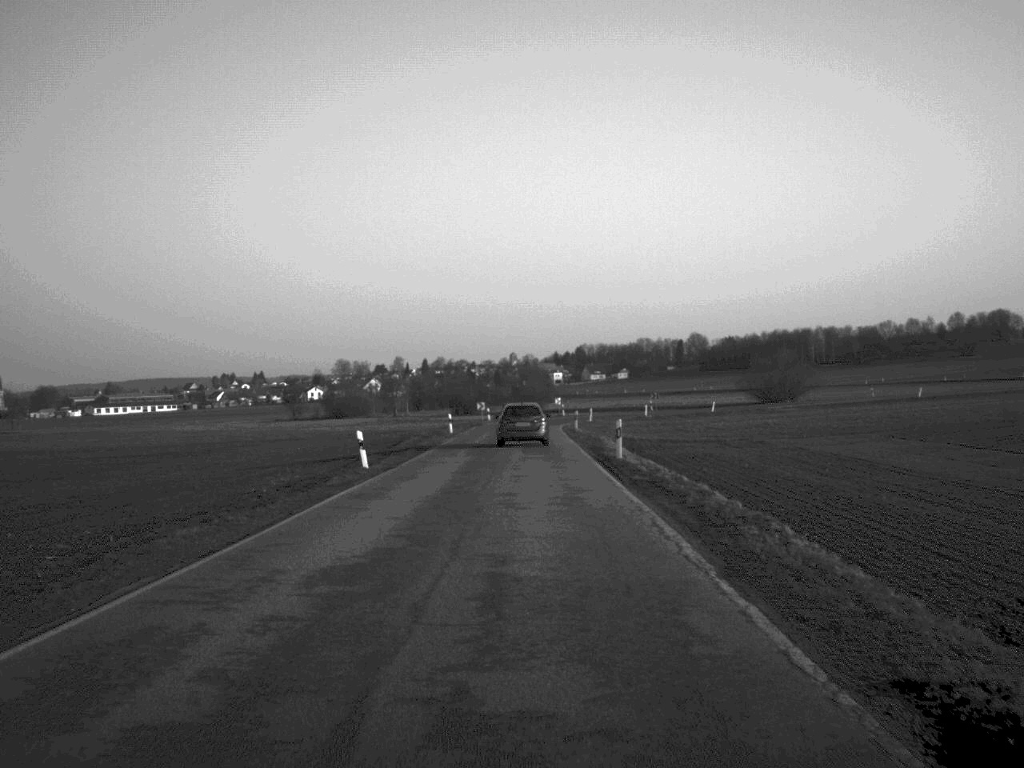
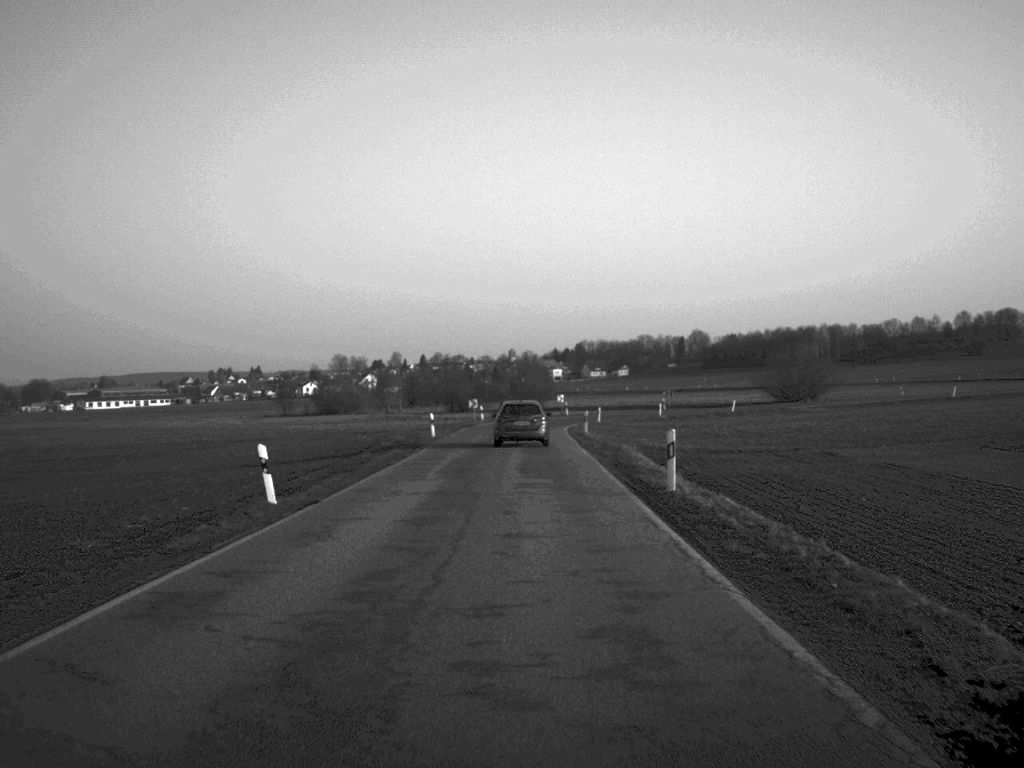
(0.0, +11.6) m; 0°
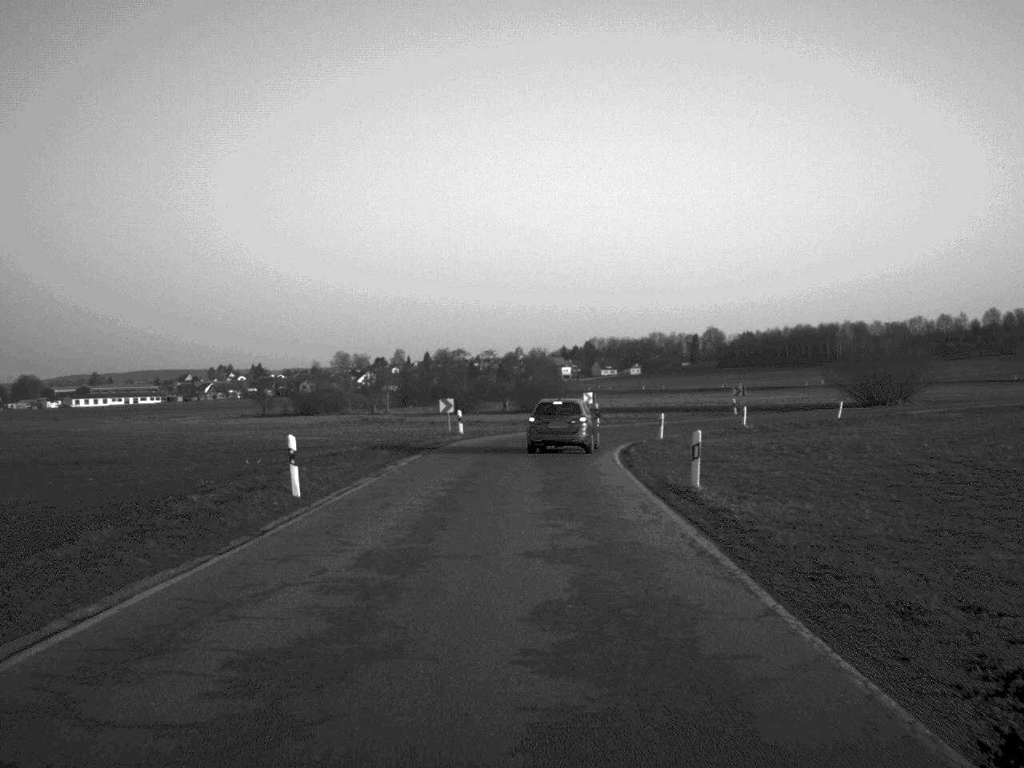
(-0.1, +32.5) m; 0°
